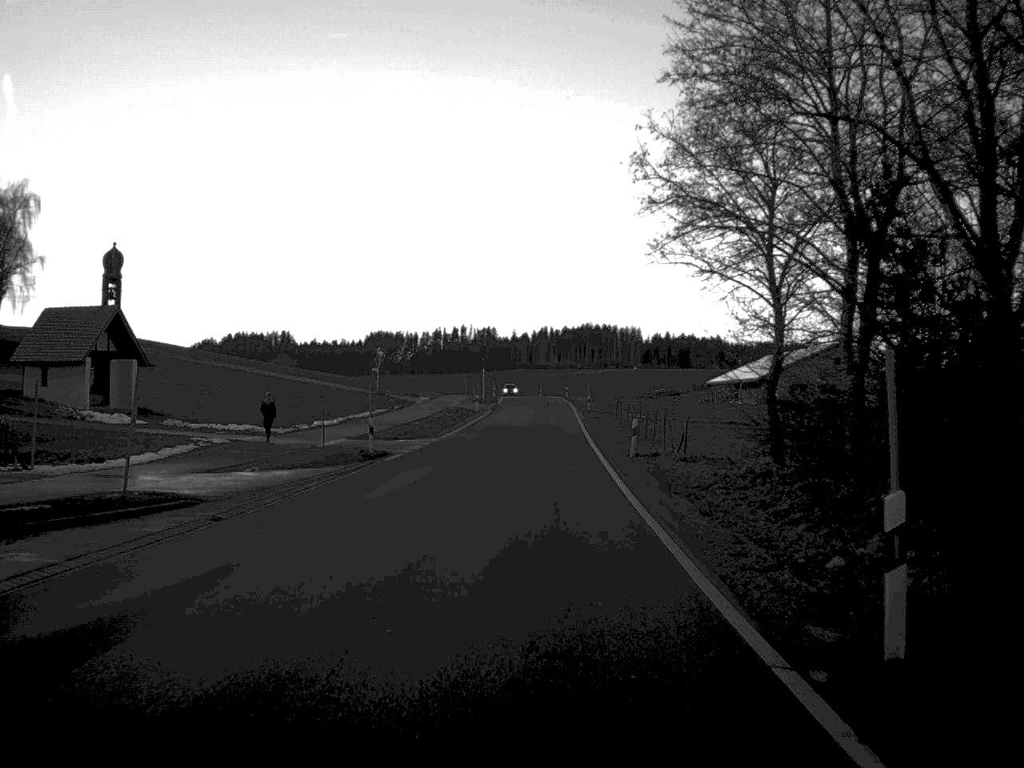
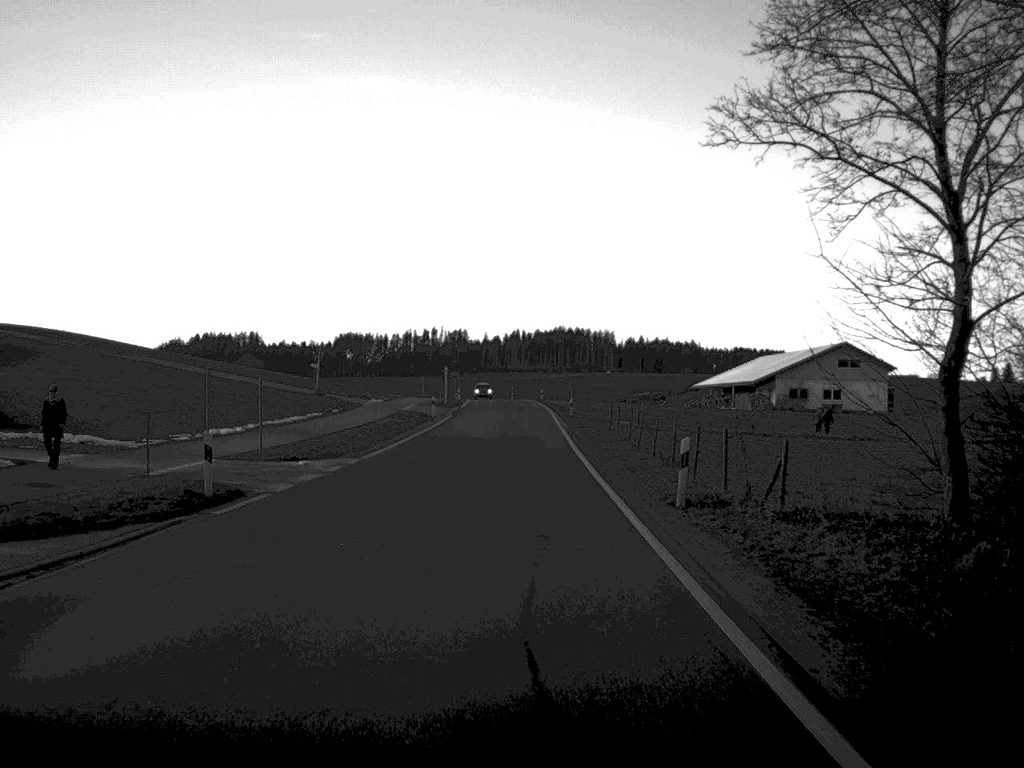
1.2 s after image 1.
(+0.2, +15.9) m; +1°
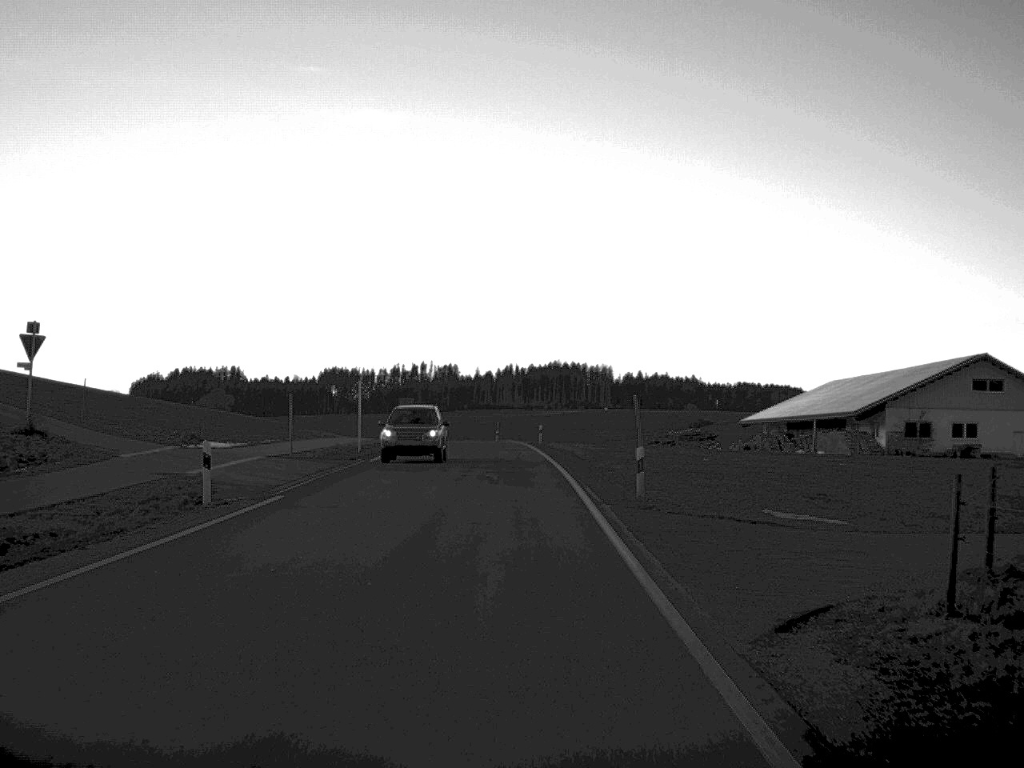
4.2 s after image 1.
(+0.3, +46.7) m; 0°
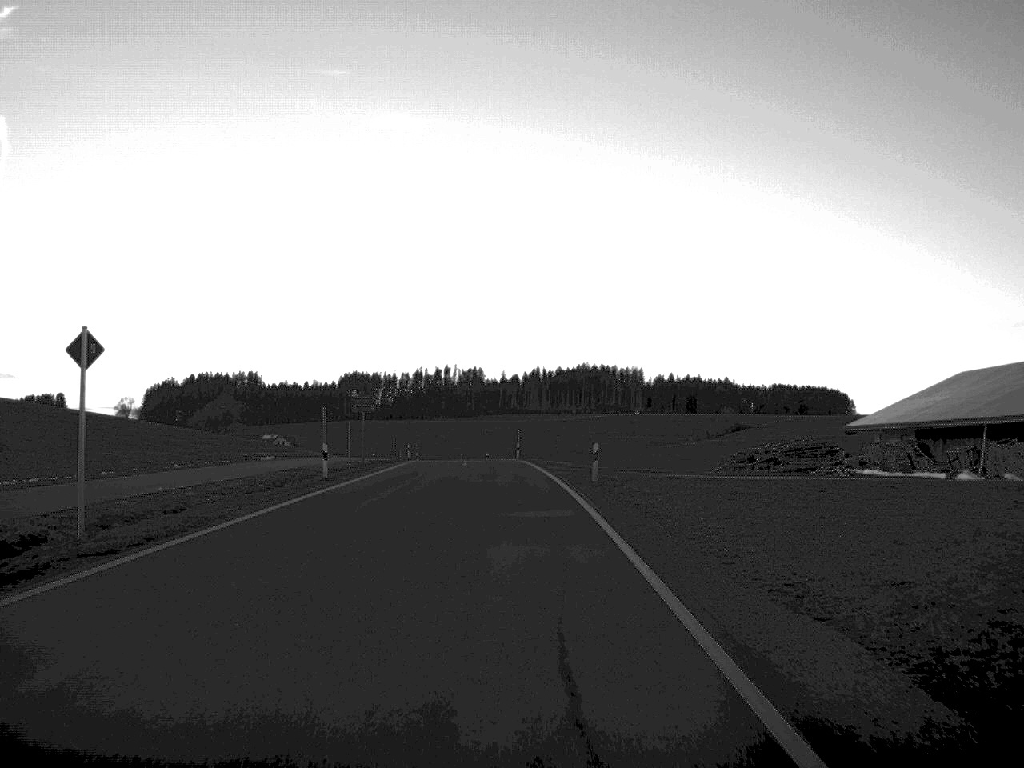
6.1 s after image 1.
(-0.3, +34.8) m; -1°
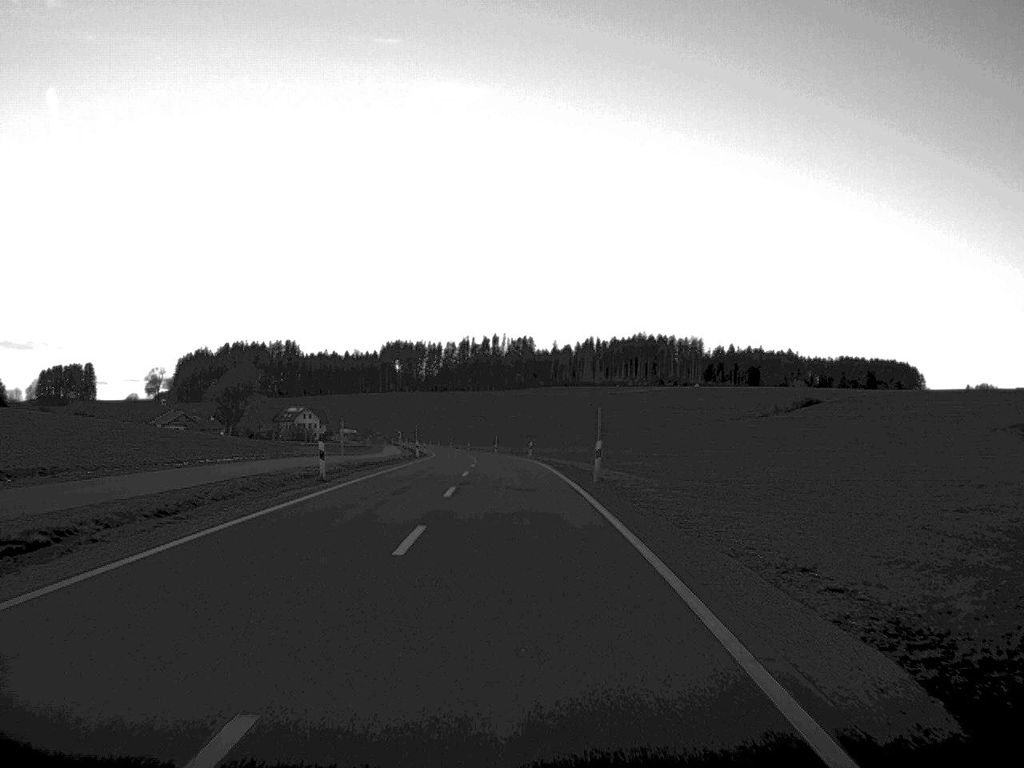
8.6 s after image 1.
(-1.1, +52.4) m; -2°
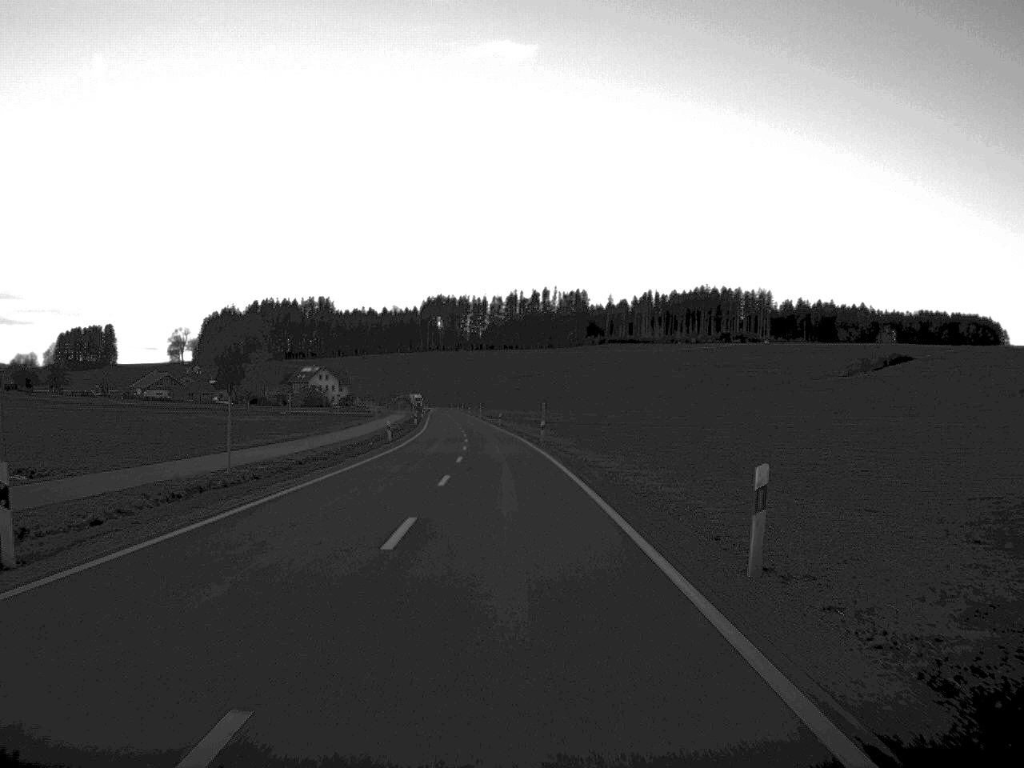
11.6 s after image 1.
(-1.5, +71.7) m; -2°
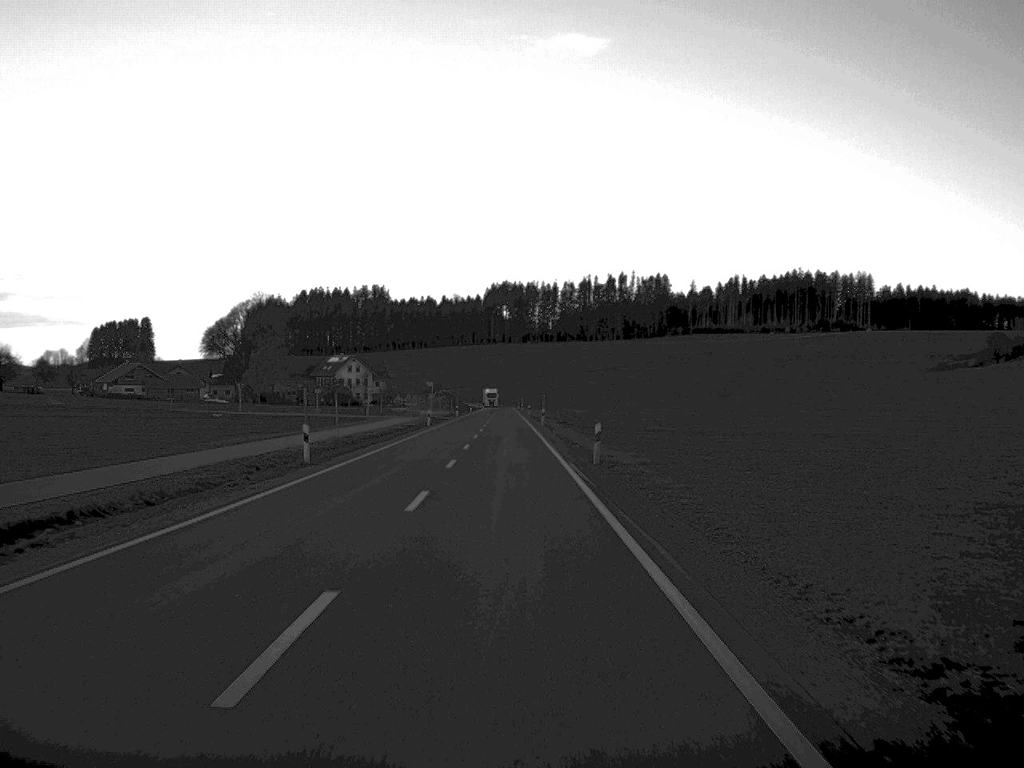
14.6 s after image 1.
(-2.3, +79.4) m; -3°
